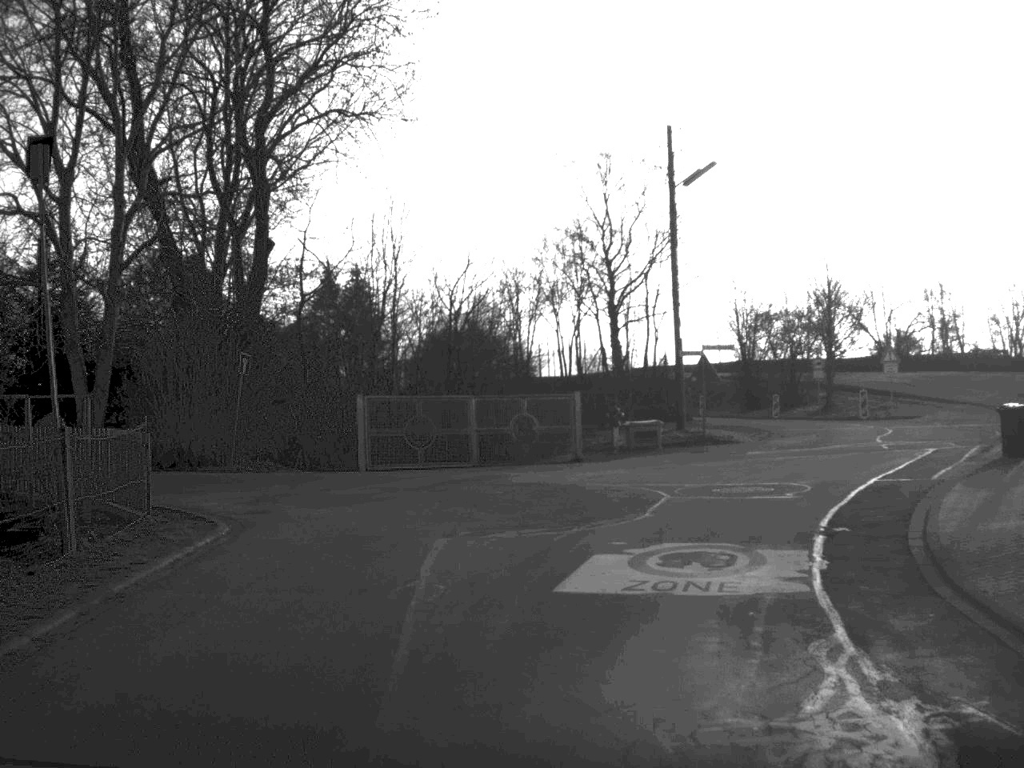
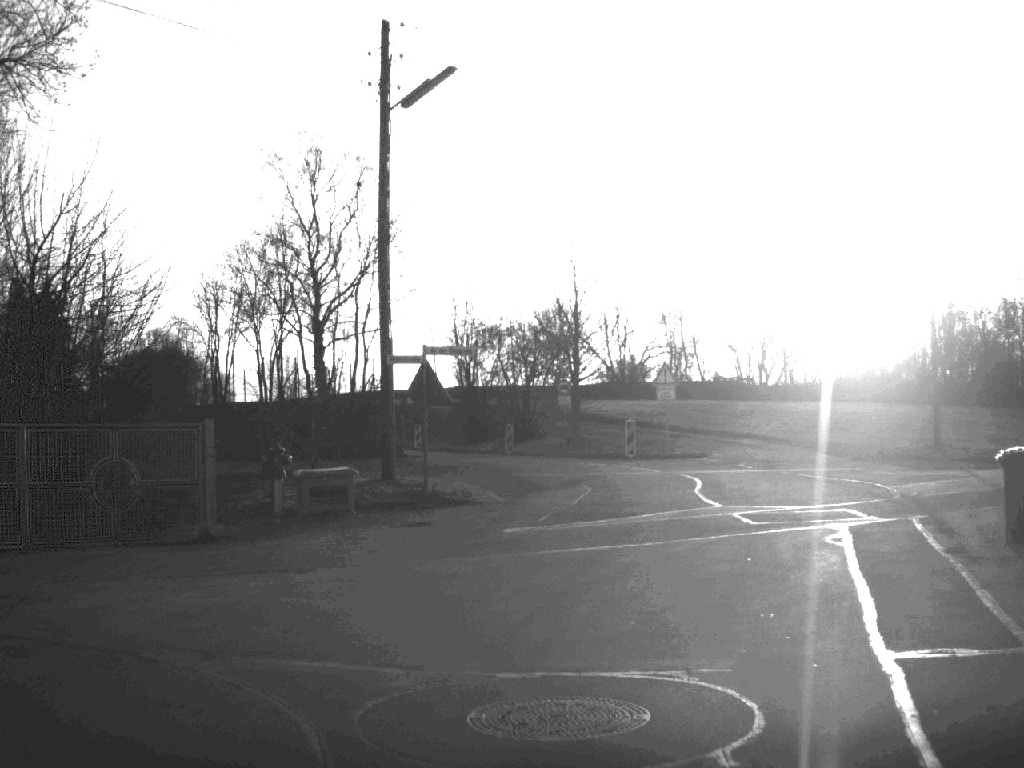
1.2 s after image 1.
(+1.2, +11.9) m; +13°
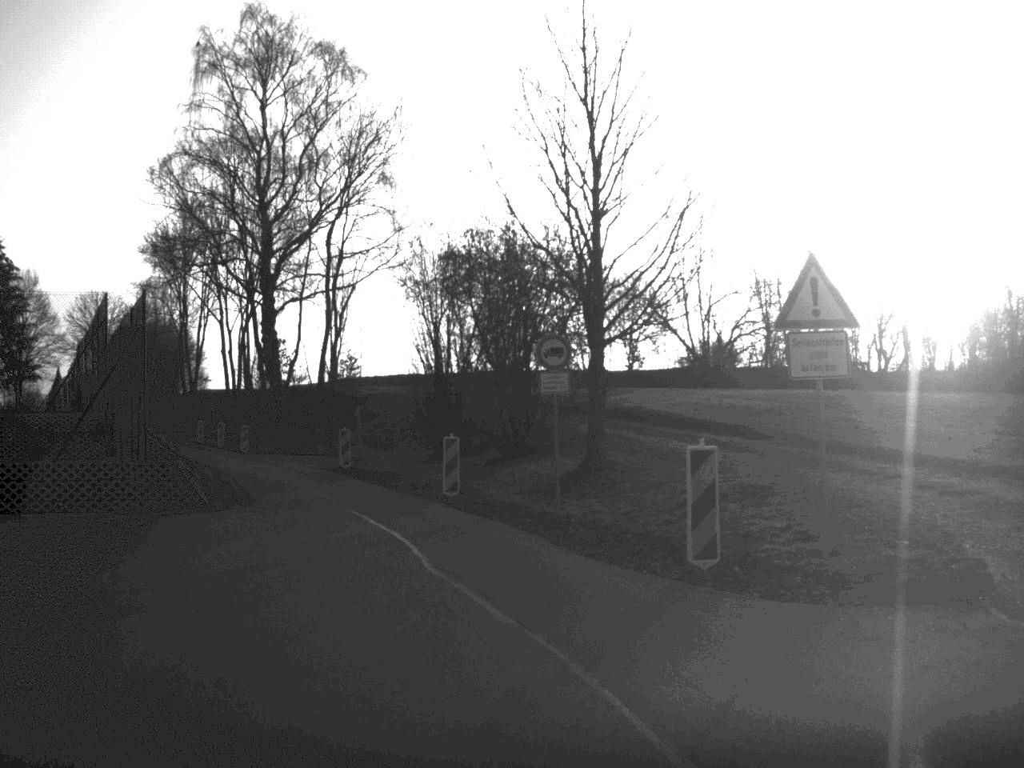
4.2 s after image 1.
(+2.4, +27.4) m; -4°
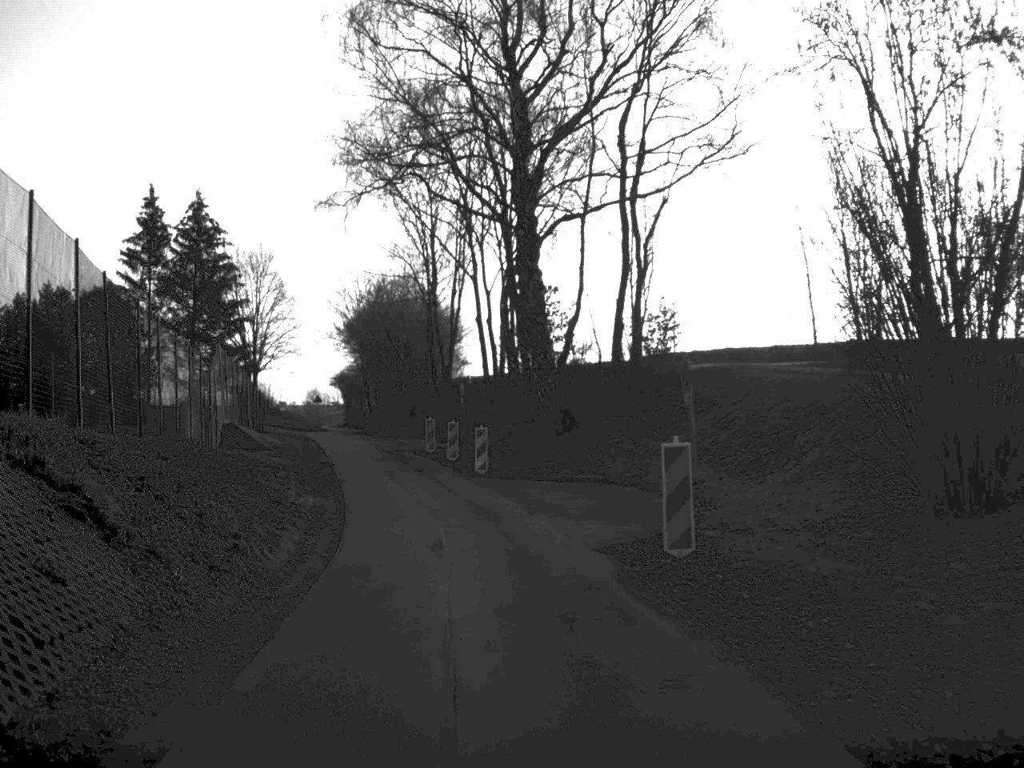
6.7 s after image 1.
(-3.3, +24.3) m; -13°
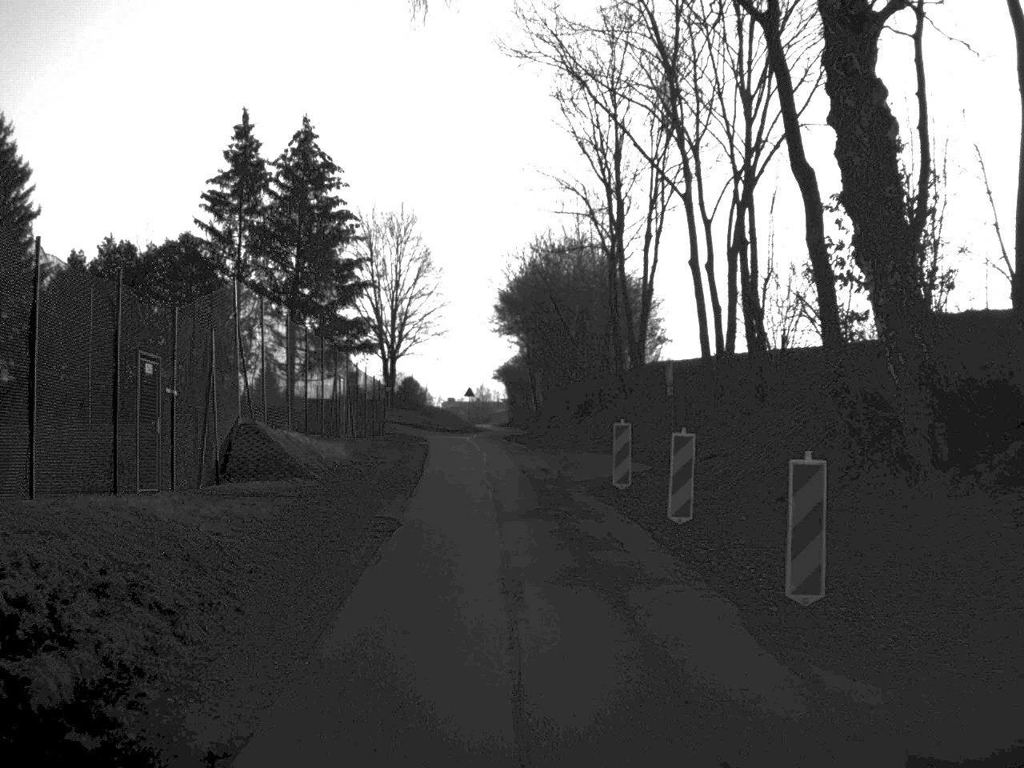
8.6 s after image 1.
(-1.7, +21.9) m; -8°
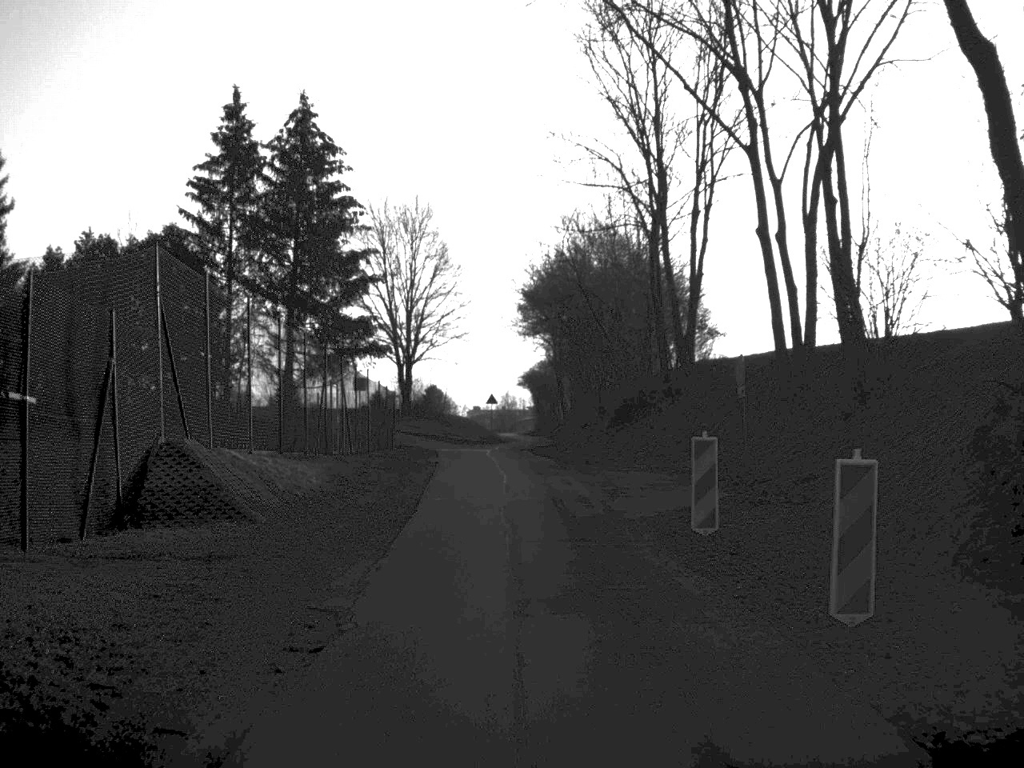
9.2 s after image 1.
(-0.1, +7.4) m; -1°
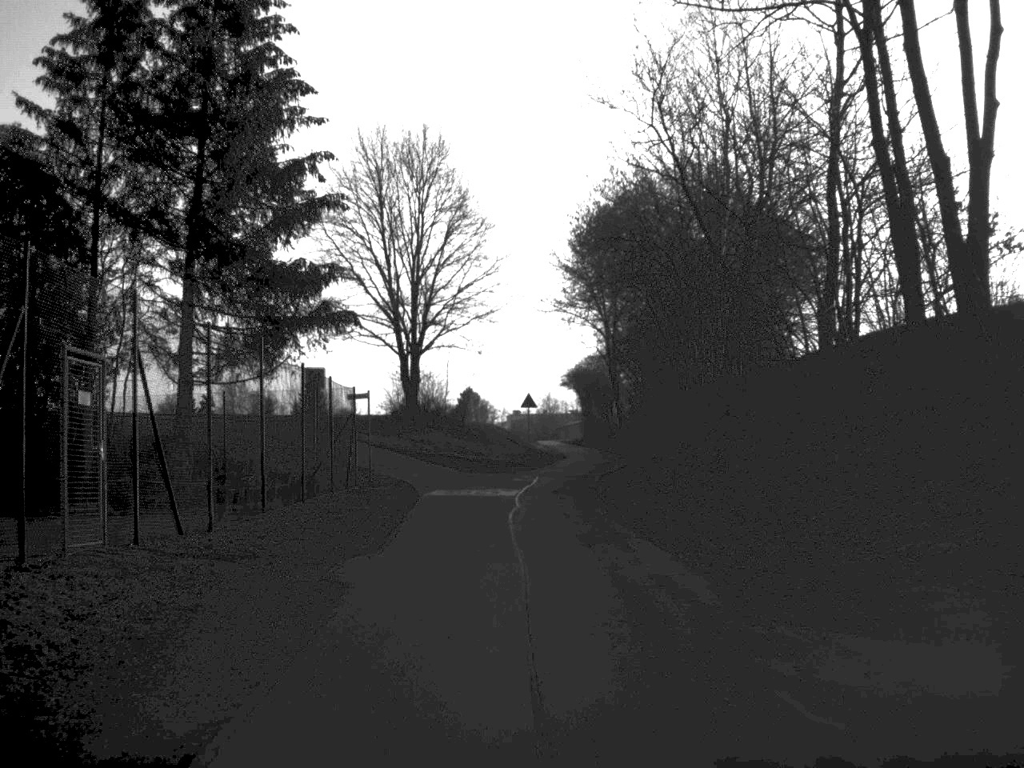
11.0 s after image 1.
(-0.4, +23.9) m; -2°
